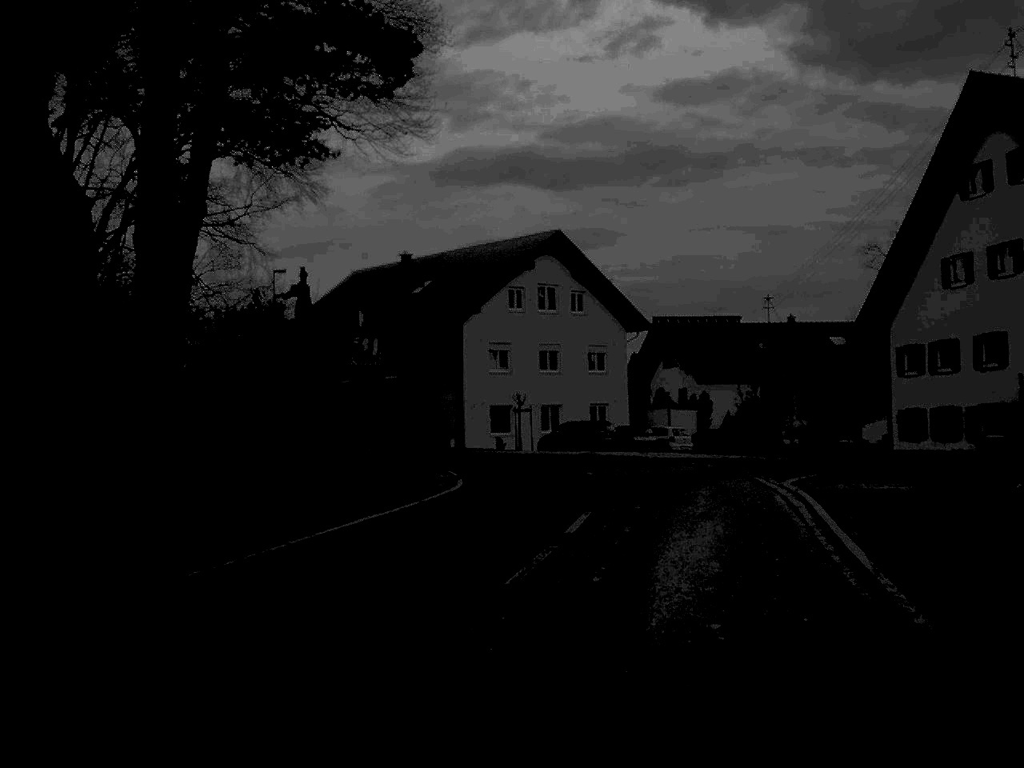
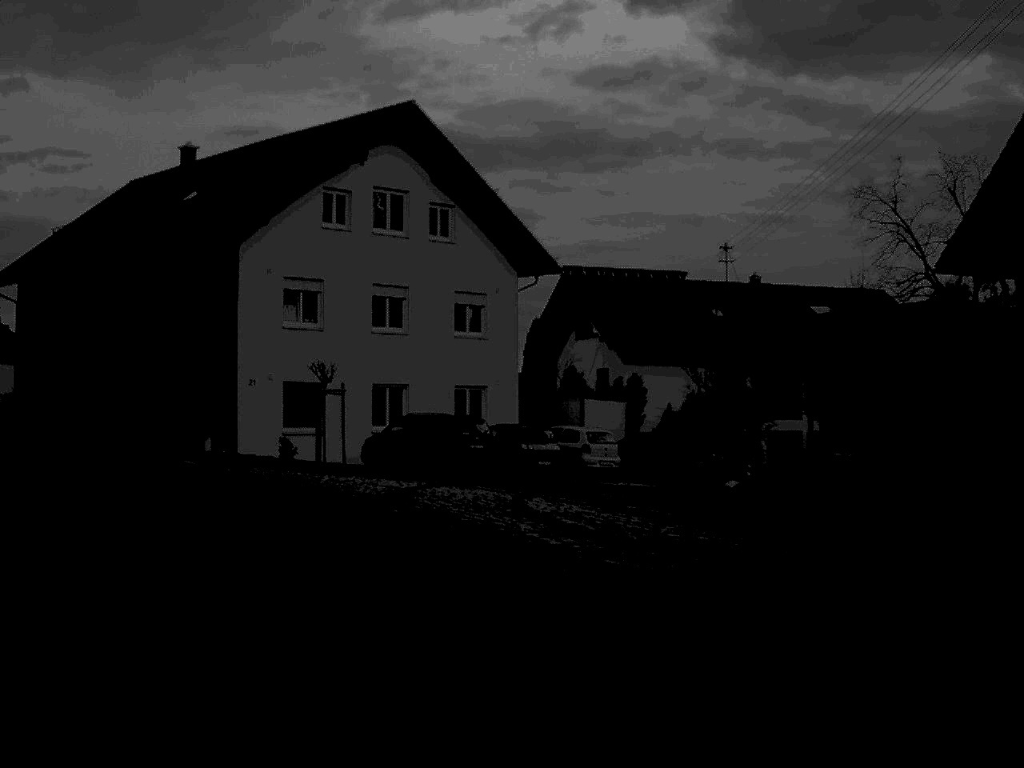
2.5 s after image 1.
(+2.5, +24.4) m; +3°
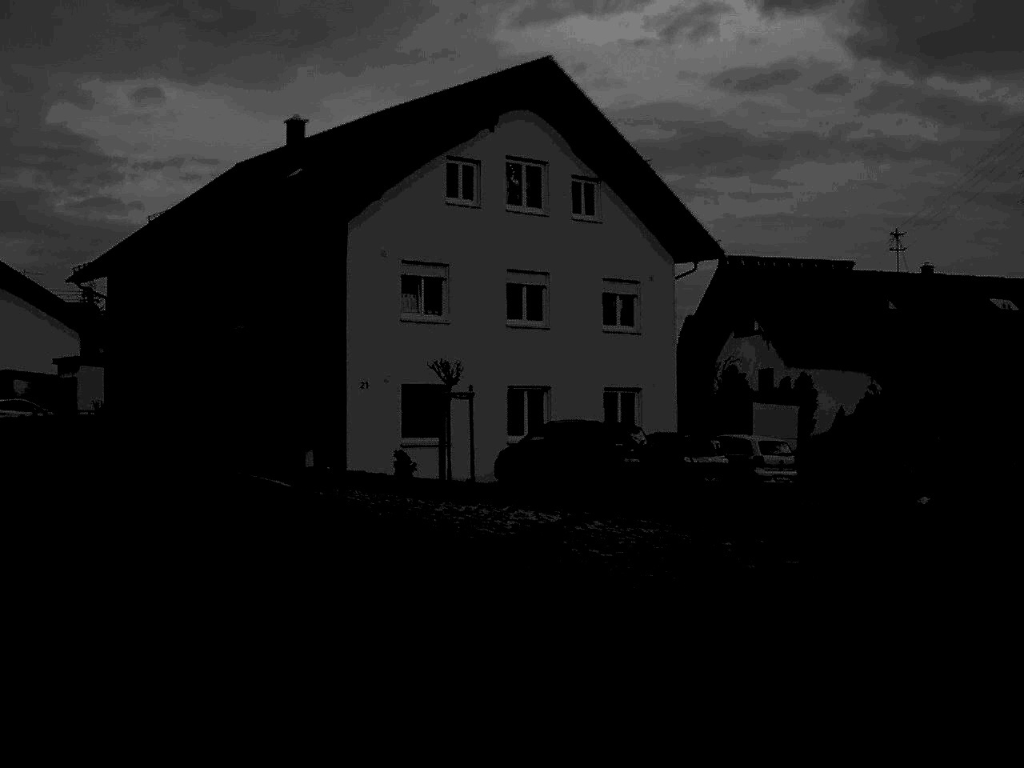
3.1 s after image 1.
(-0.3, +5.6) m; -6°
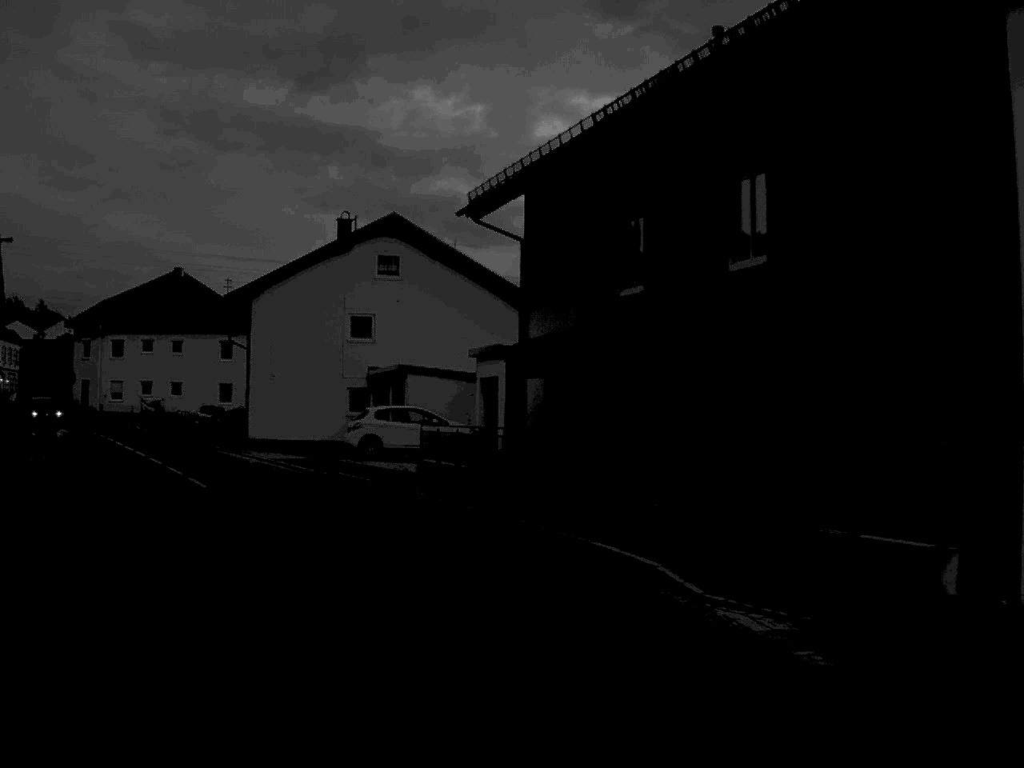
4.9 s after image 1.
(-3.6, +17.7) m; -22°
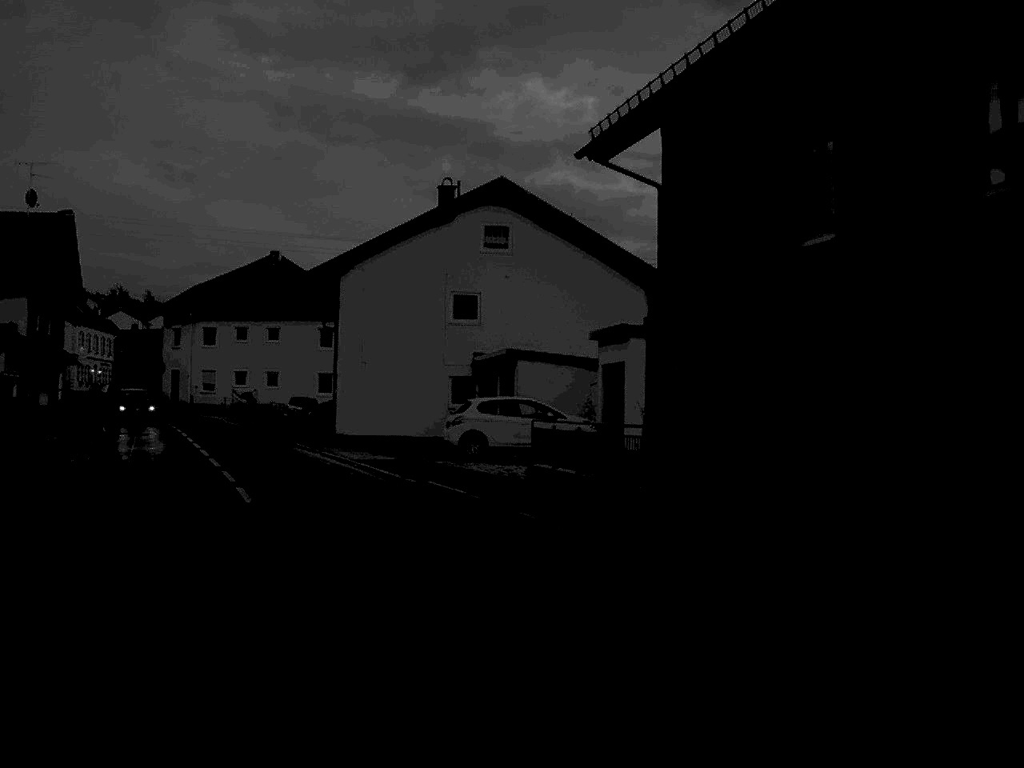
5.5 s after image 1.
(-0.3, +5.7) m; -5°
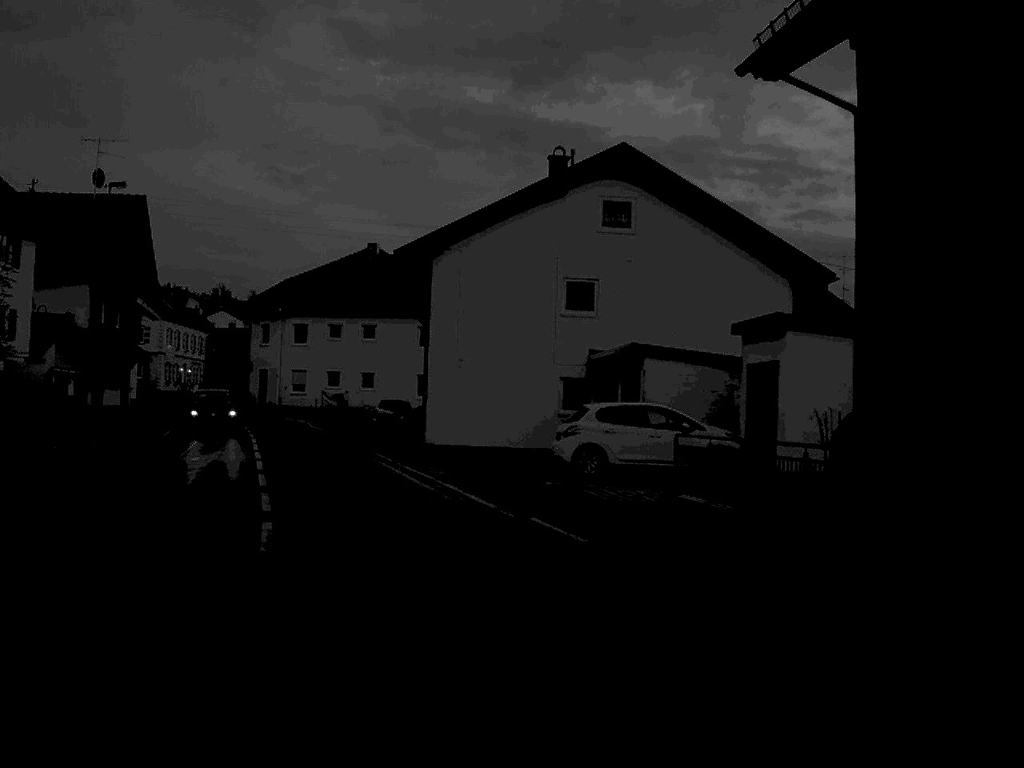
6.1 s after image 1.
(-0.3, +6.1) m; -5°
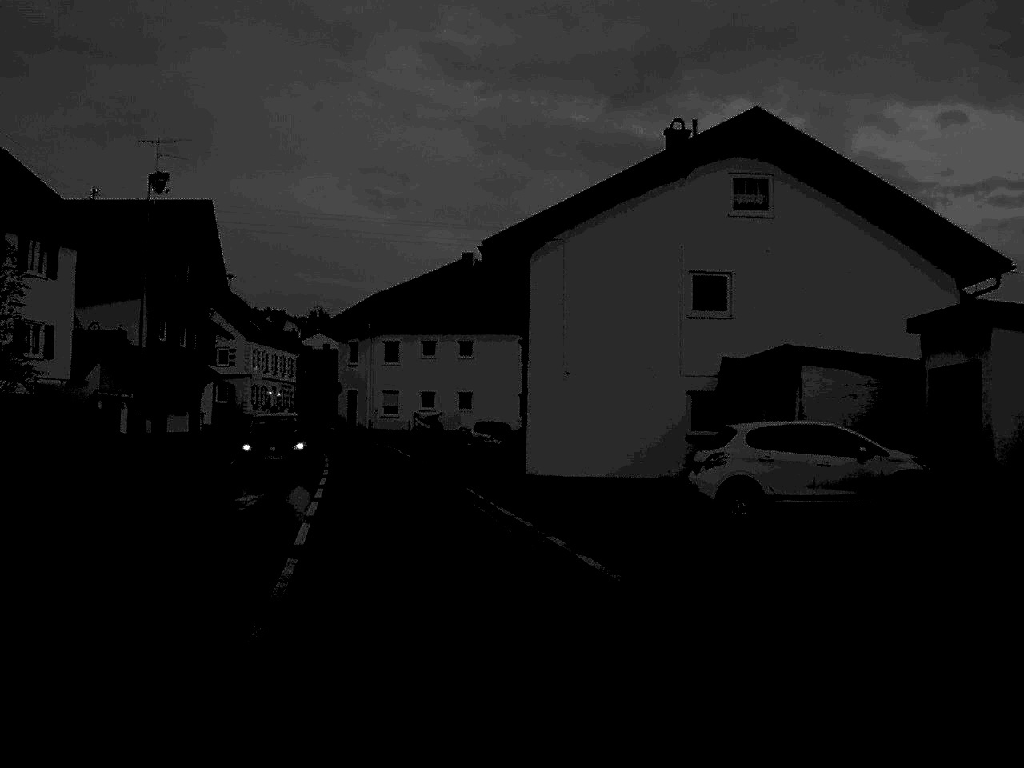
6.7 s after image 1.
(-0.2, +5.9) m; -5°
